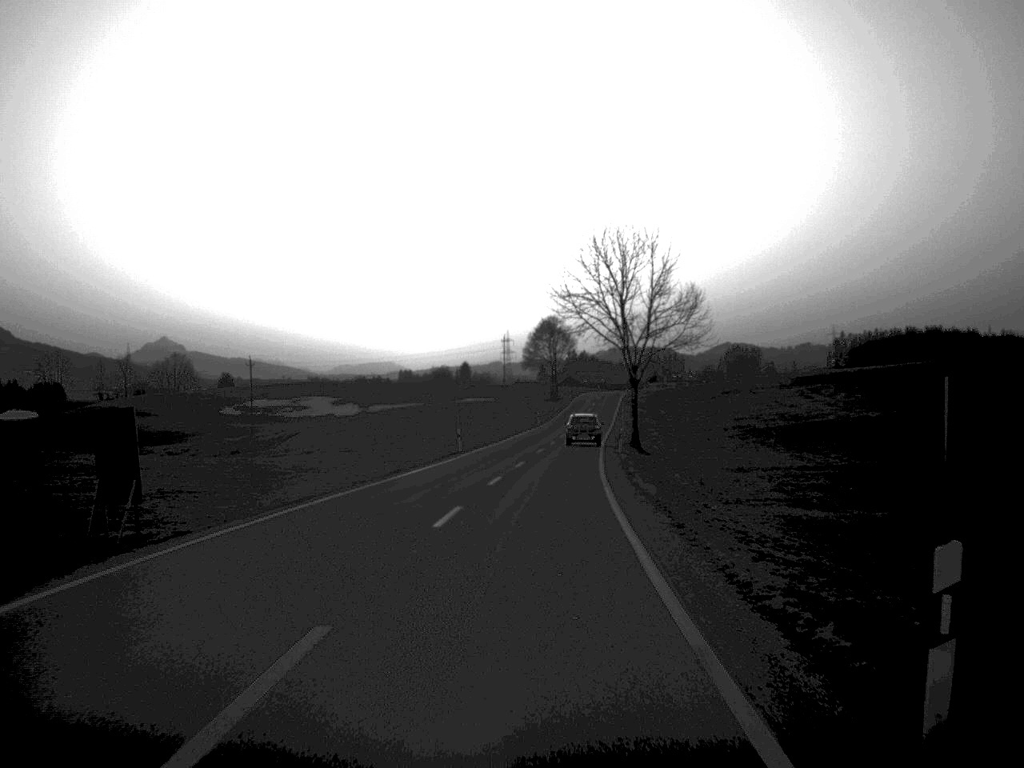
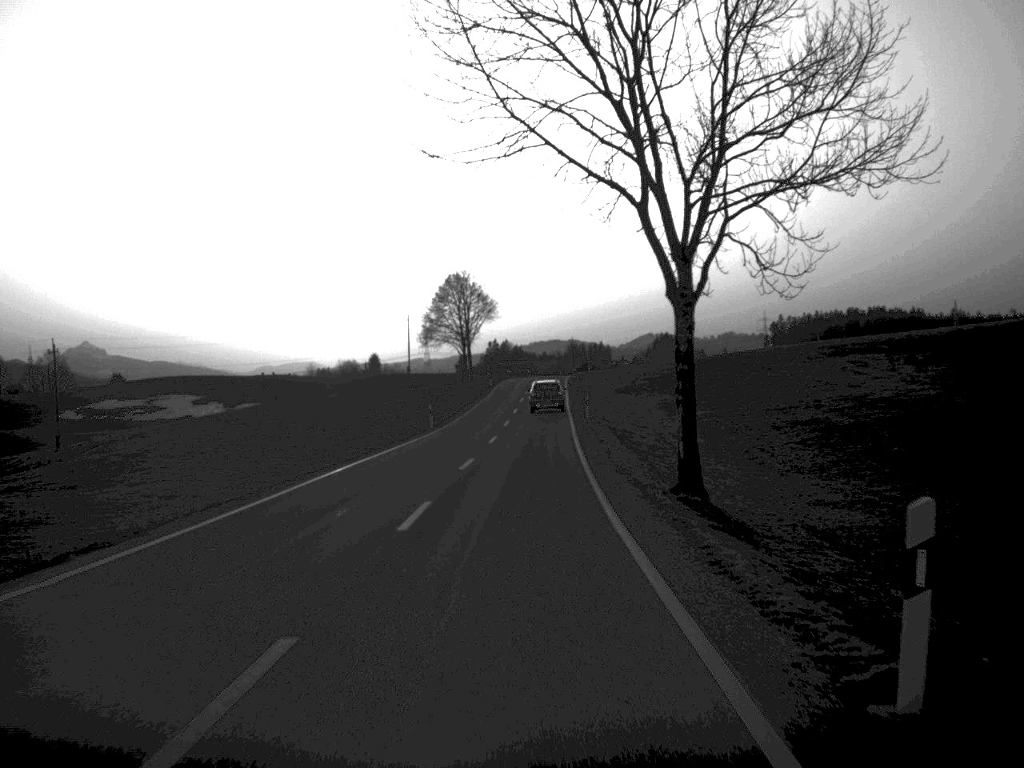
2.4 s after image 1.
(+1.7, +48.9) m; +3°
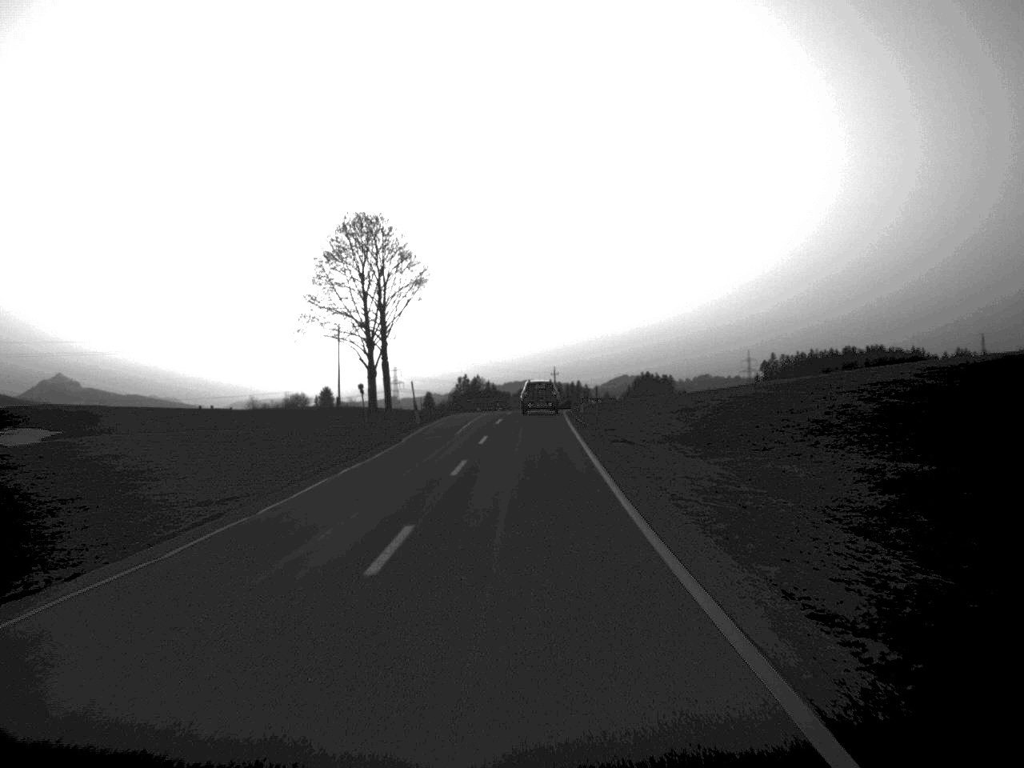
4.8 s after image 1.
(+0.5, +51.7) m; +1°
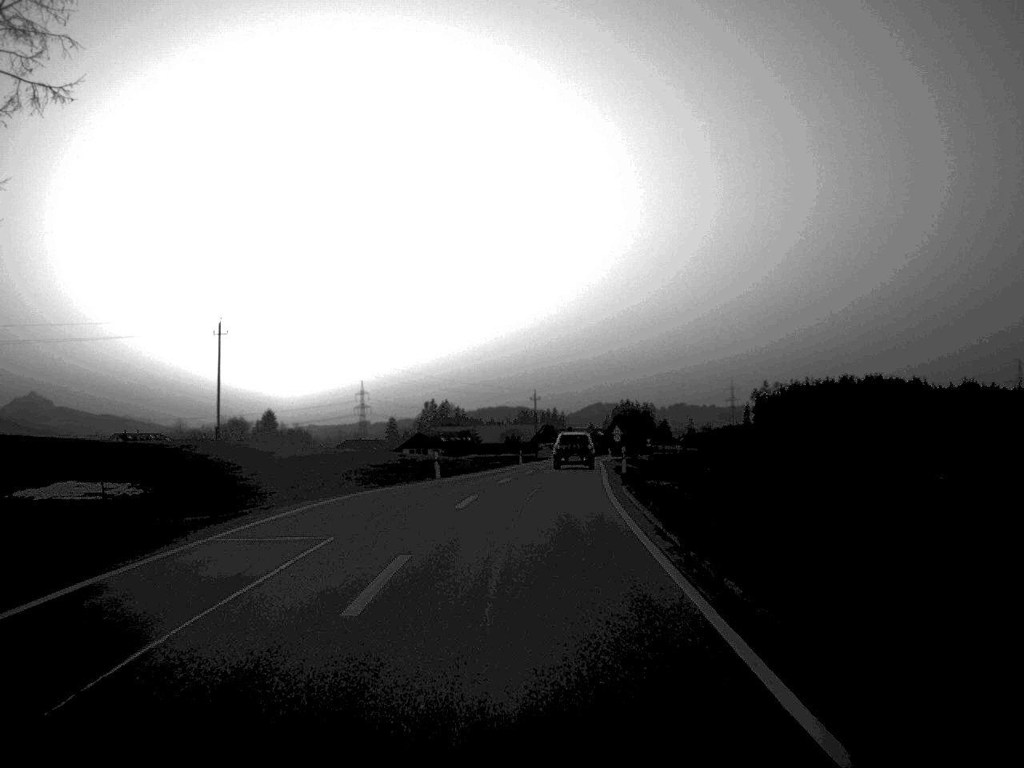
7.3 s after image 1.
(+0.3, +50.1) m; +1°
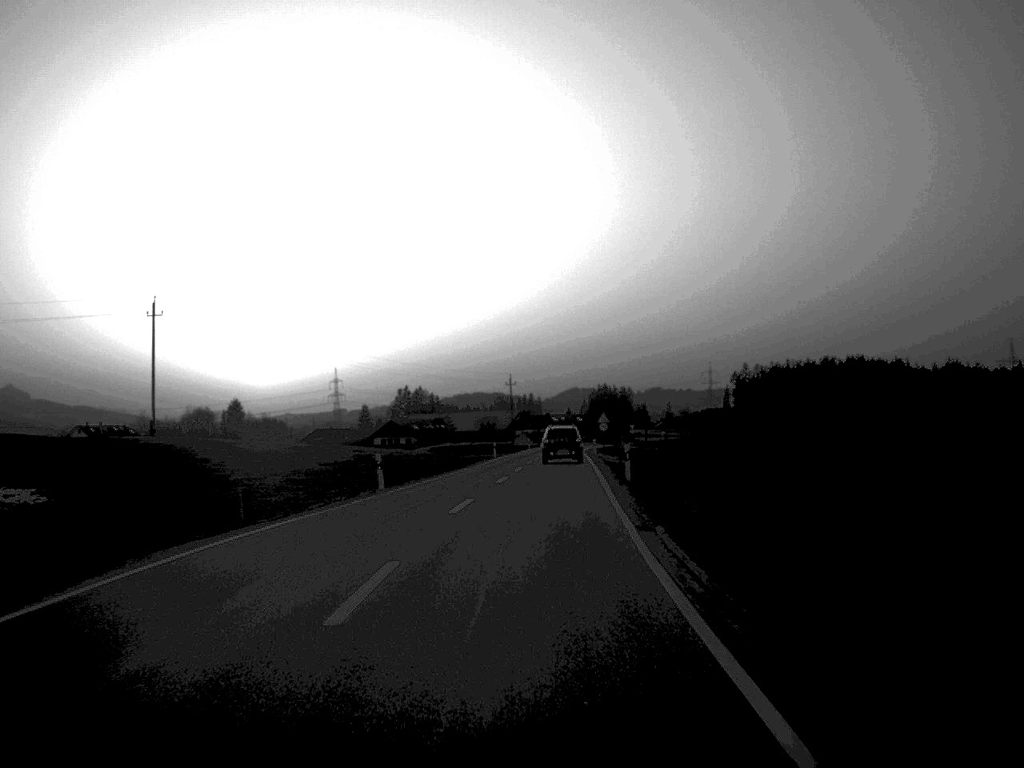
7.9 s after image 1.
(+0.1, +11.8) m; +1°
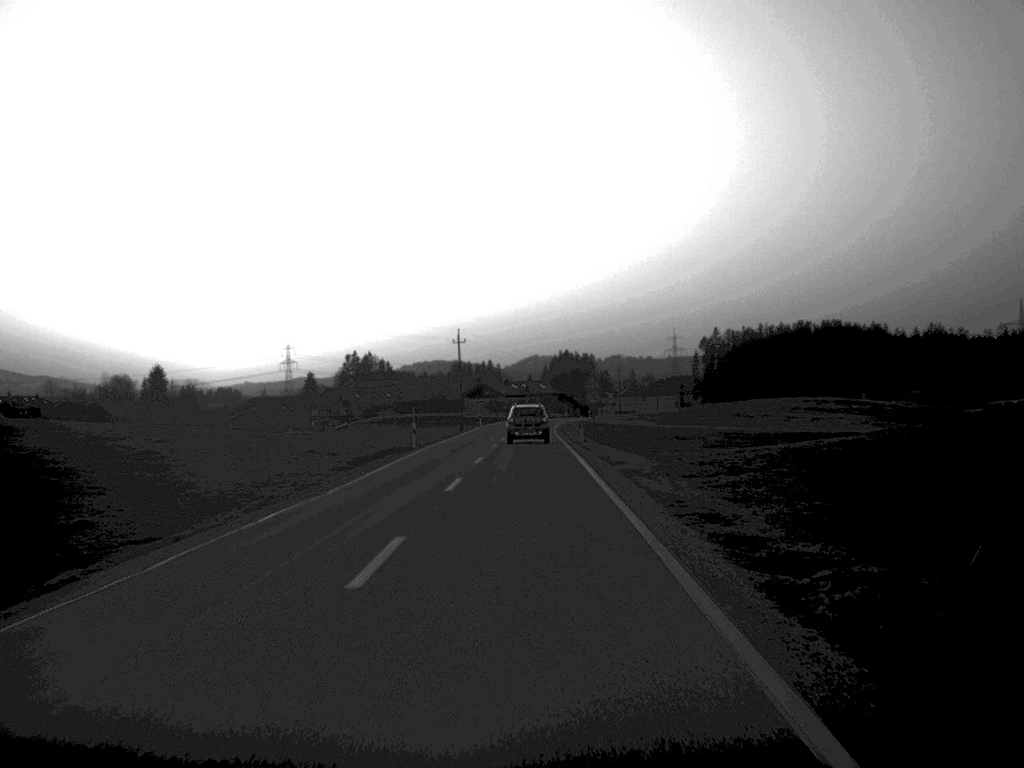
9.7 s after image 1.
(+0.7, +34.5) m; +2°
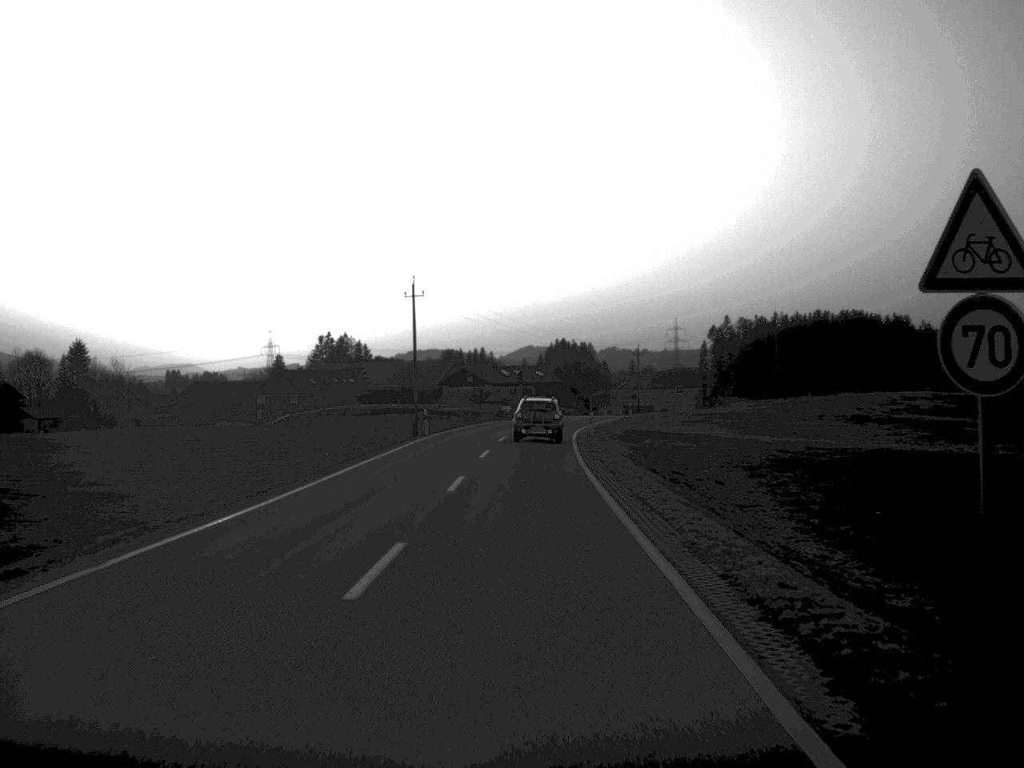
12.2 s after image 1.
(+0.2, +48.3) m; 0°
